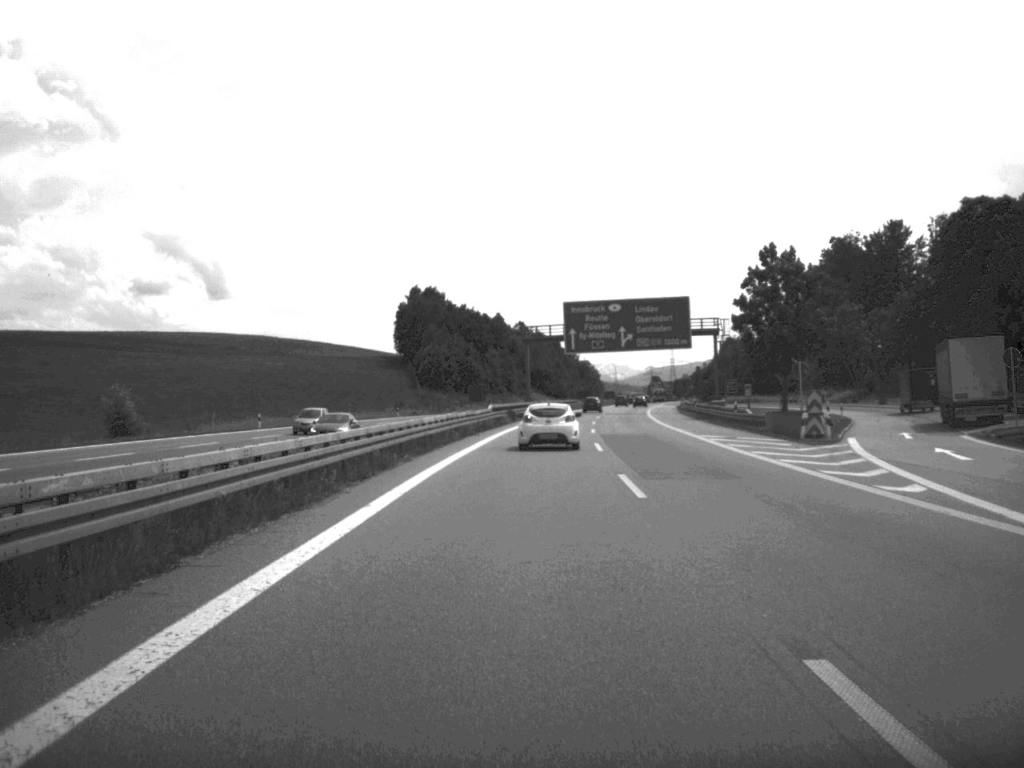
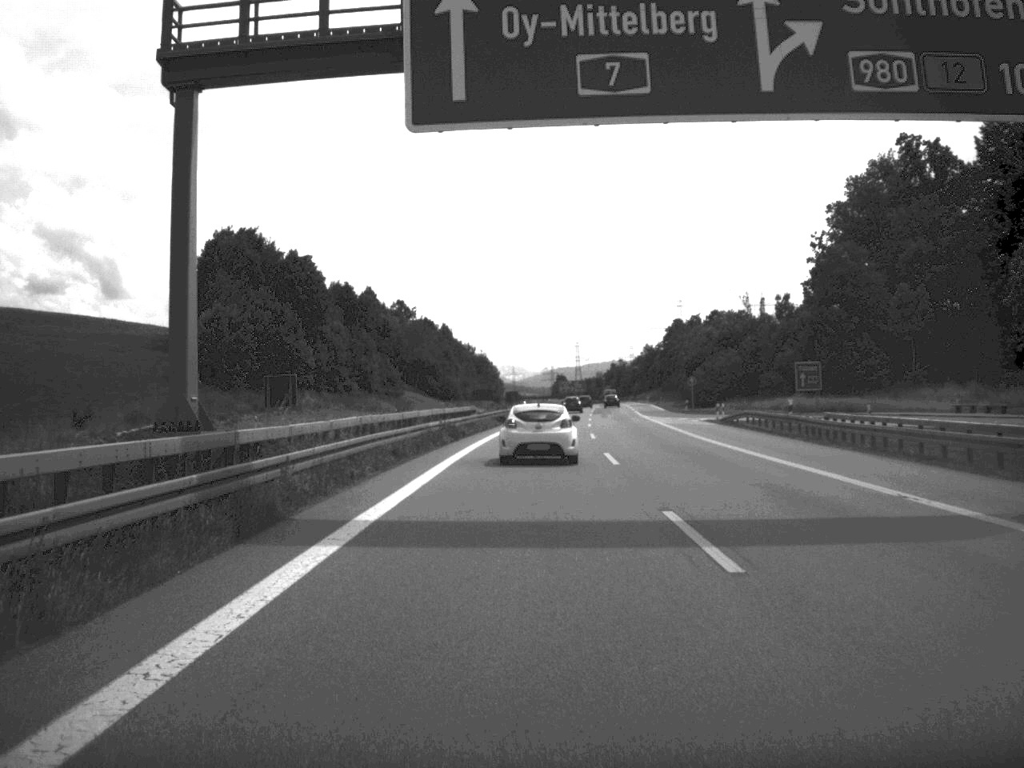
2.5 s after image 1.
(+3.9, +96.5) m; +5°
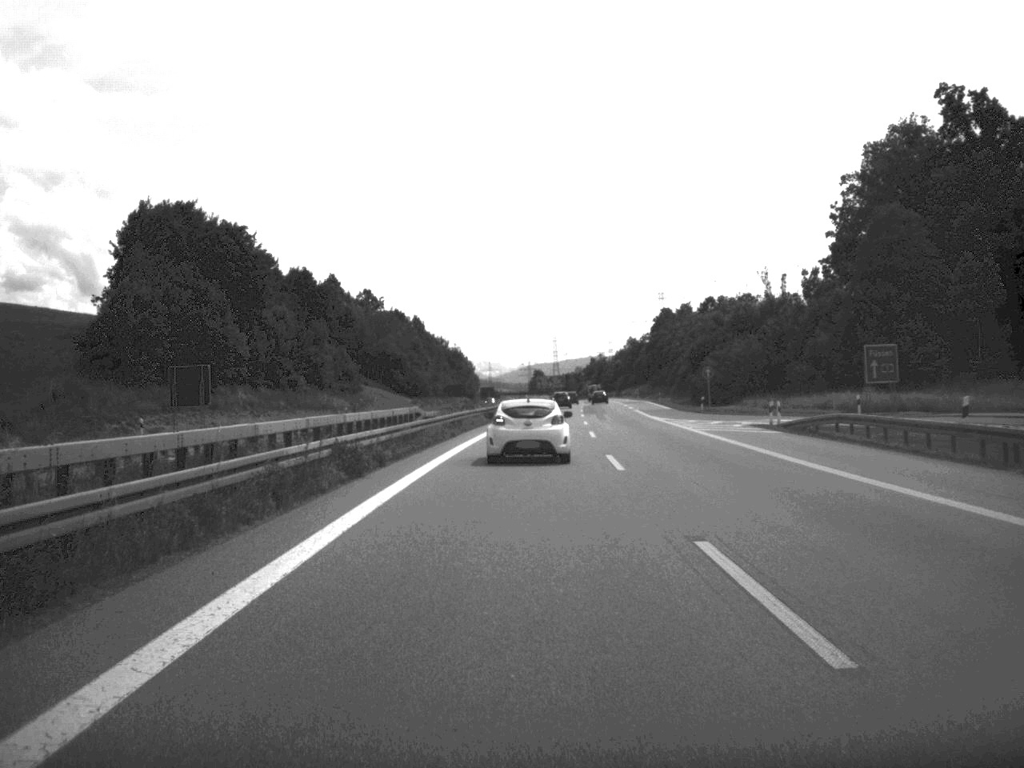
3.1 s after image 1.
(+0.2, +21.8) m; +1°
